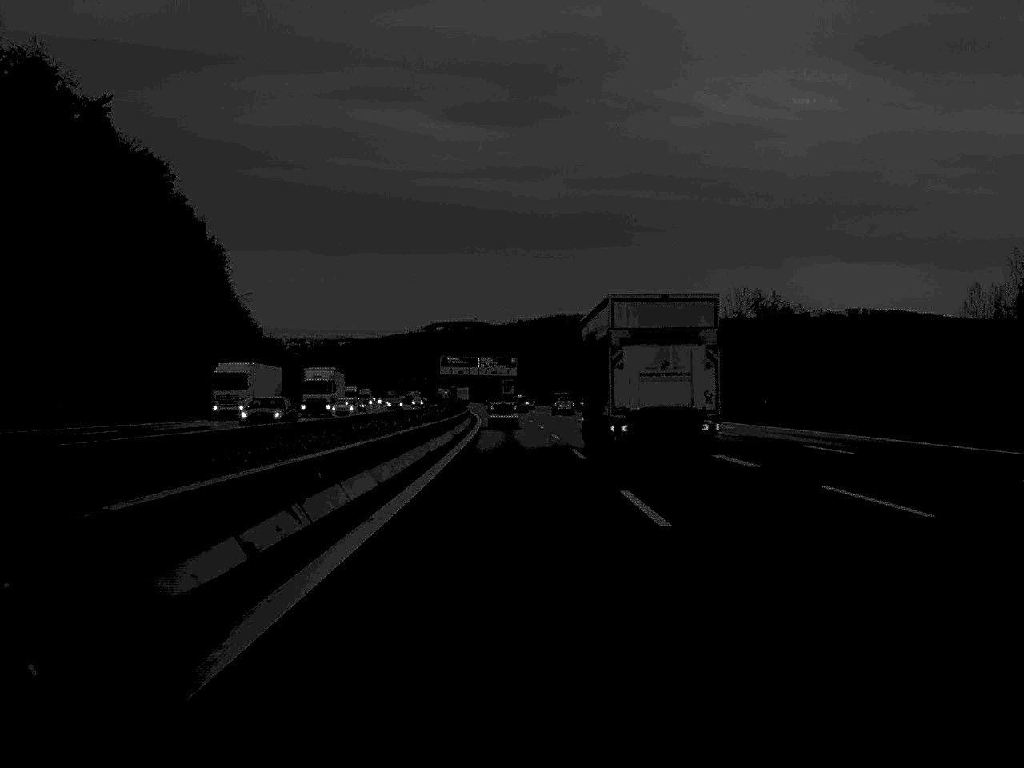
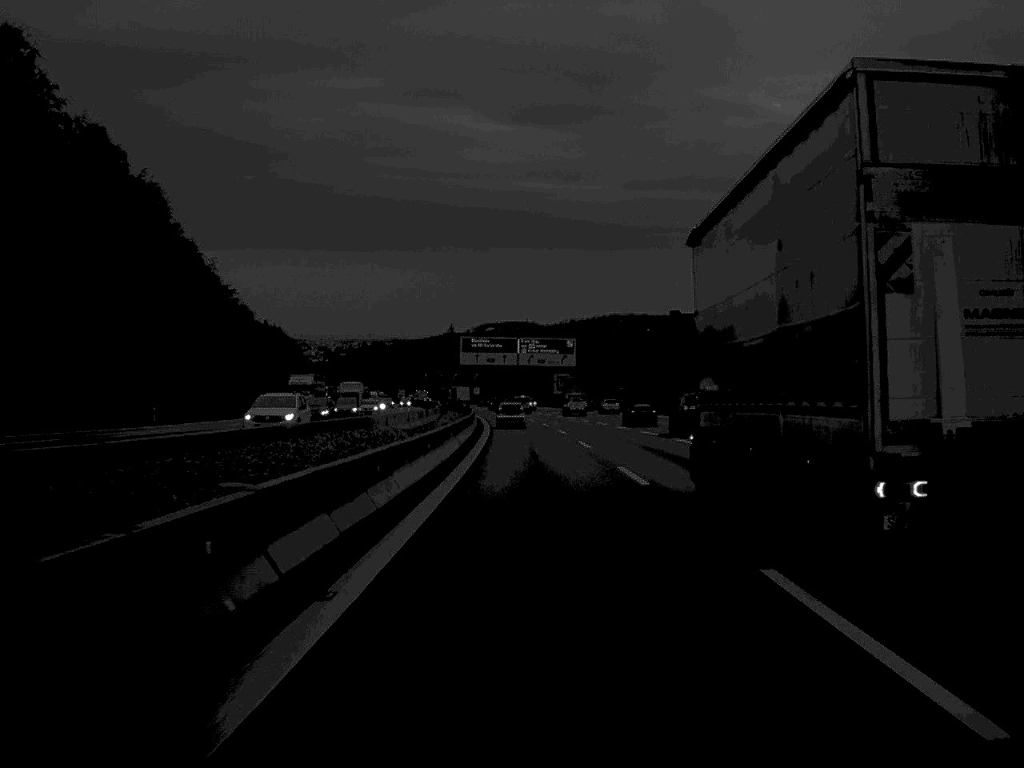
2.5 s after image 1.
(-1.4, +81.4) m; -2°
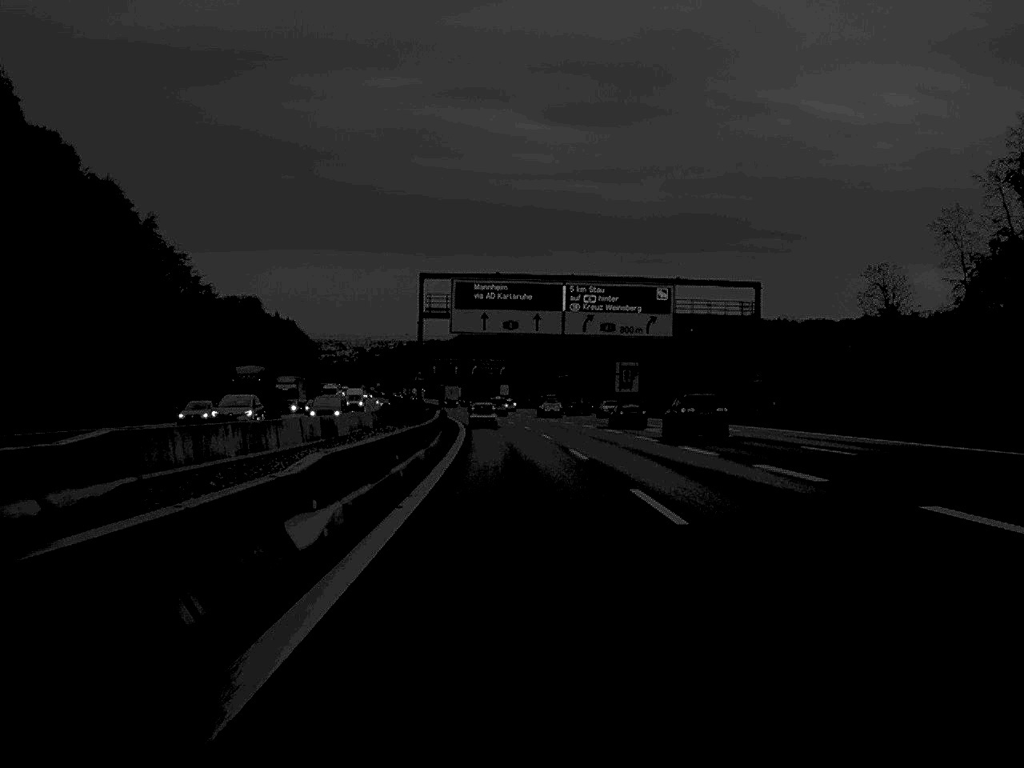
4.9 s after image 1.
(-0.9, +78.6) m; -2°
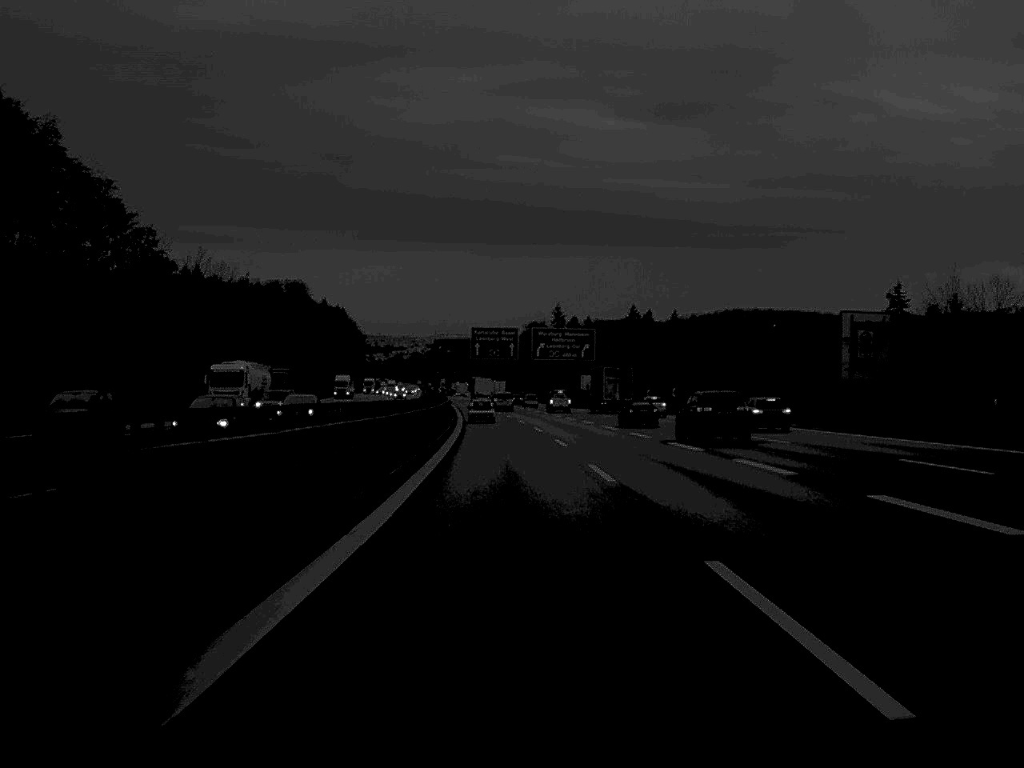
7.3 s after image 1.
(-2.3, +81.3) m; -3°
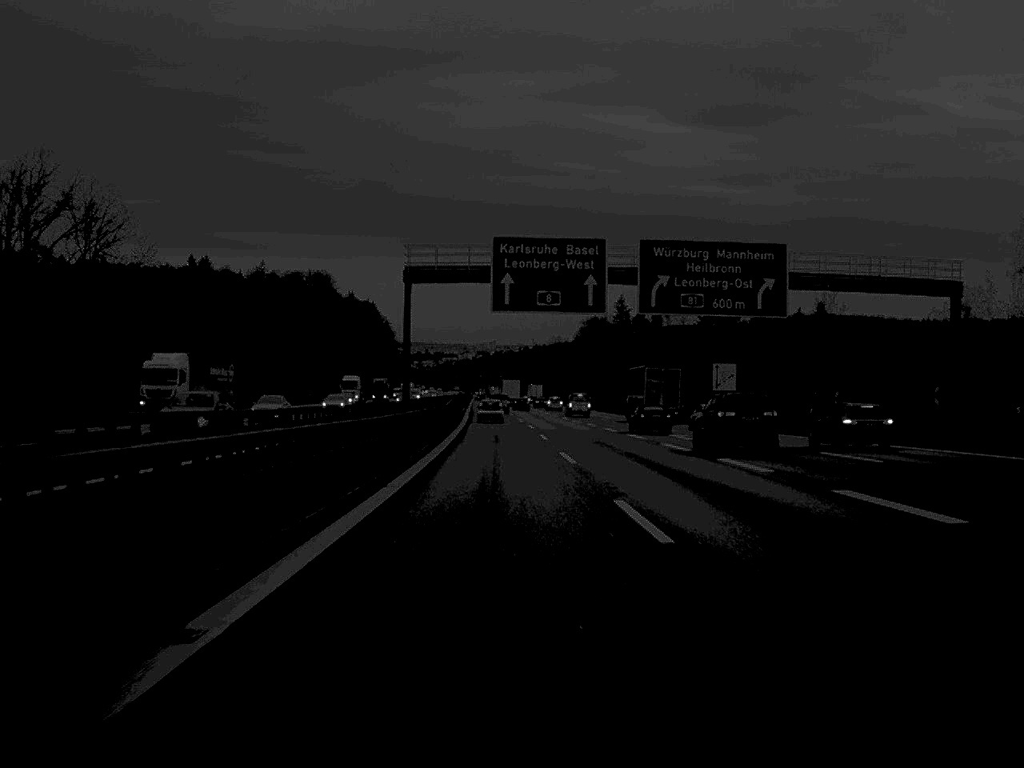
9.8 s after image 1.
(-2.0, +81.5) m; -2°
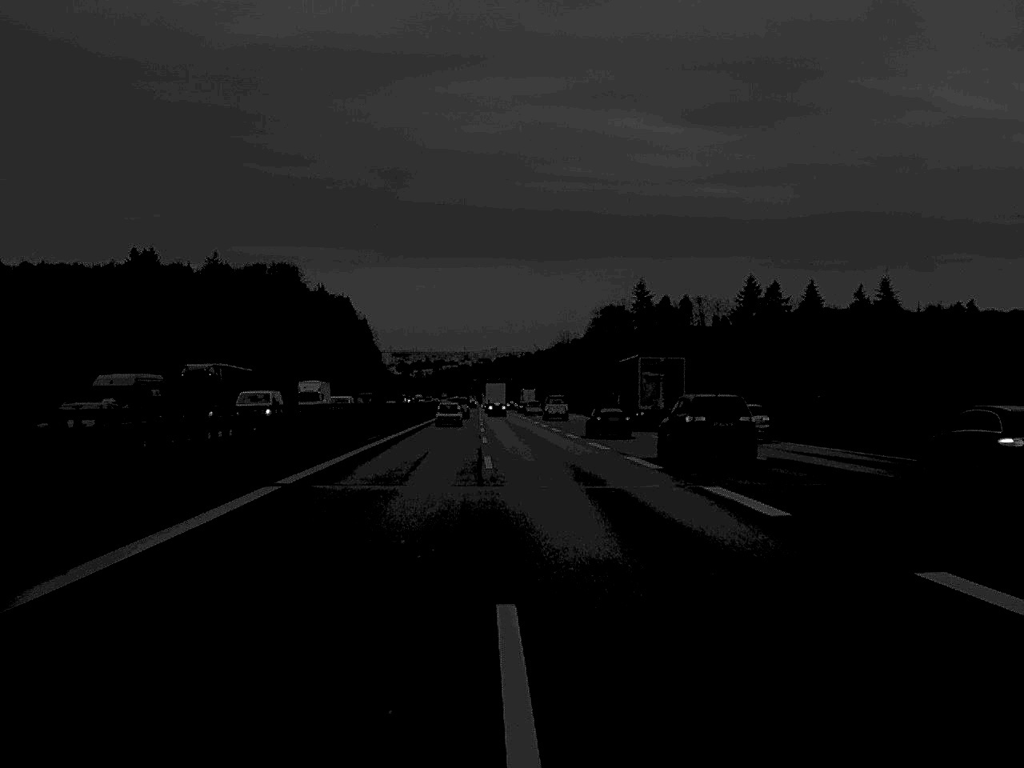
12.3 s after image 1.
(-0.2, +81.4) m; 0°
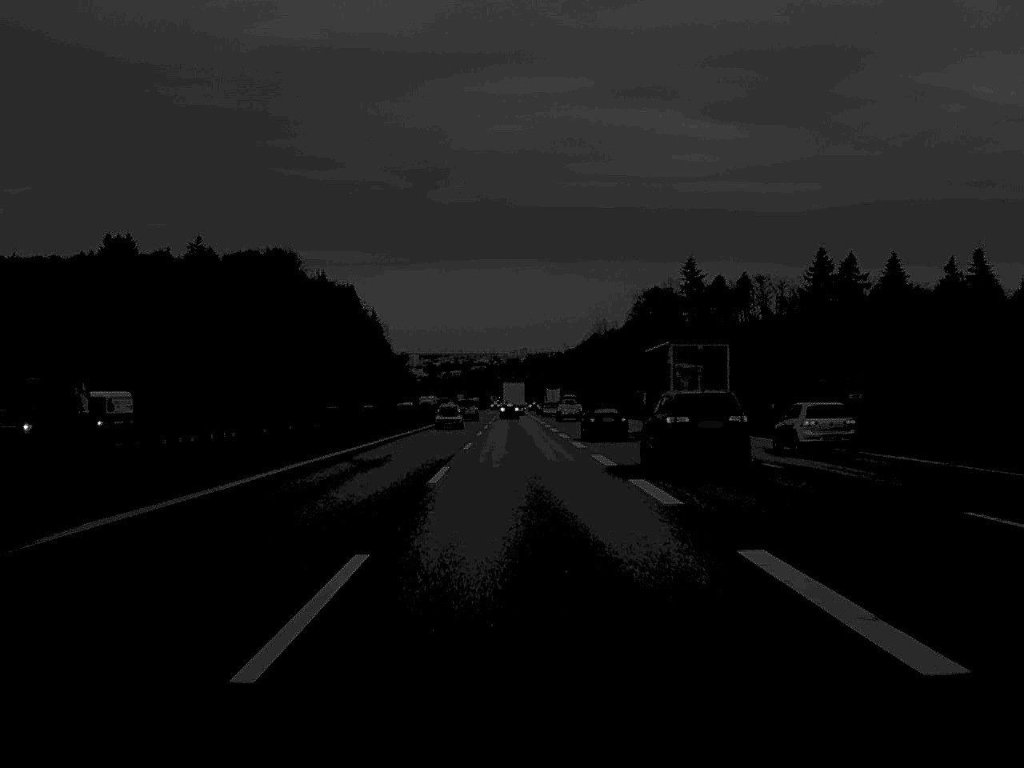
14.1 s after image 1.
(-0.6, +58.6) m; -1°
